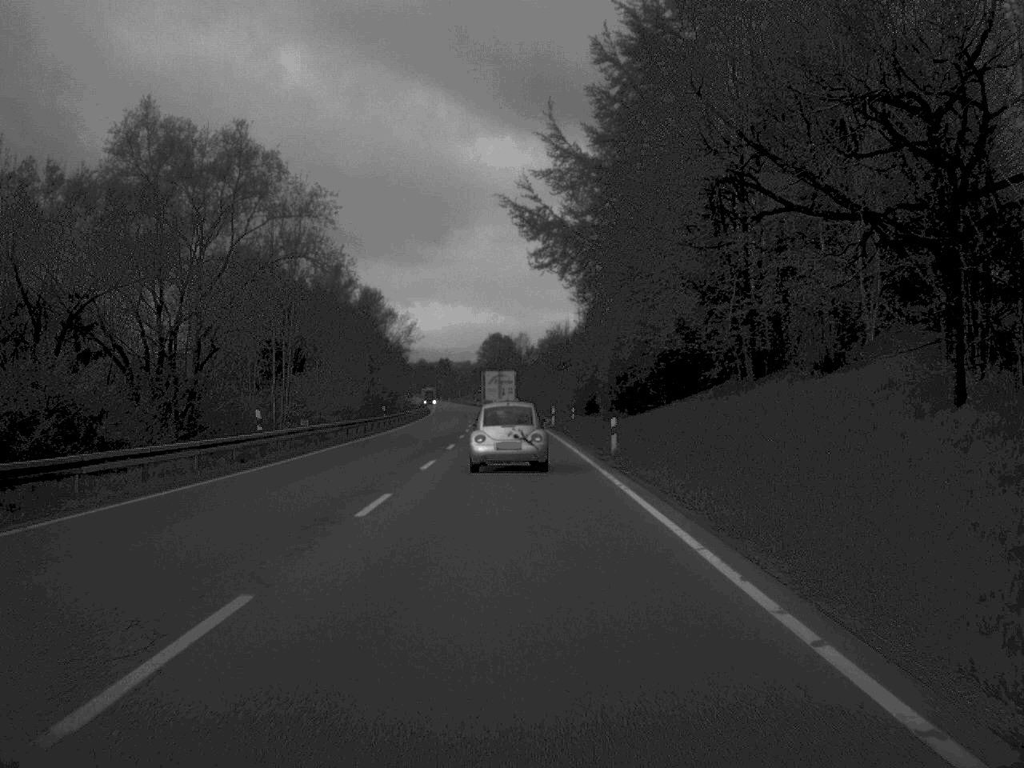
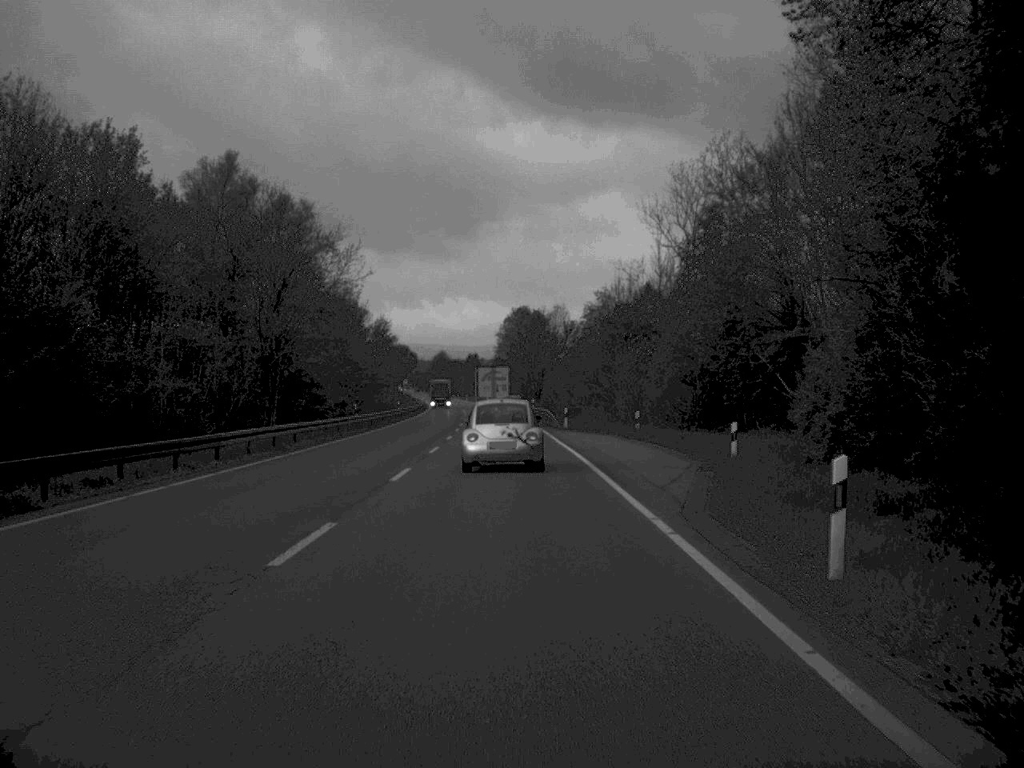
(-0.7, +64.2) m; -2°
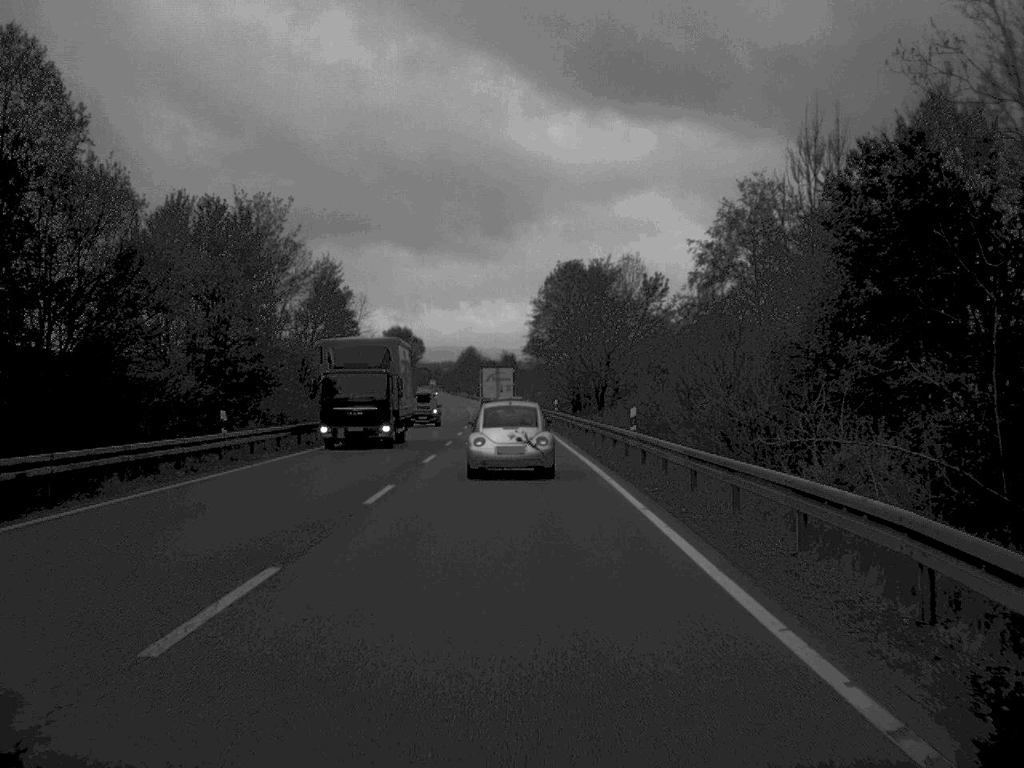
(-1.1, +63.6) m; -2°
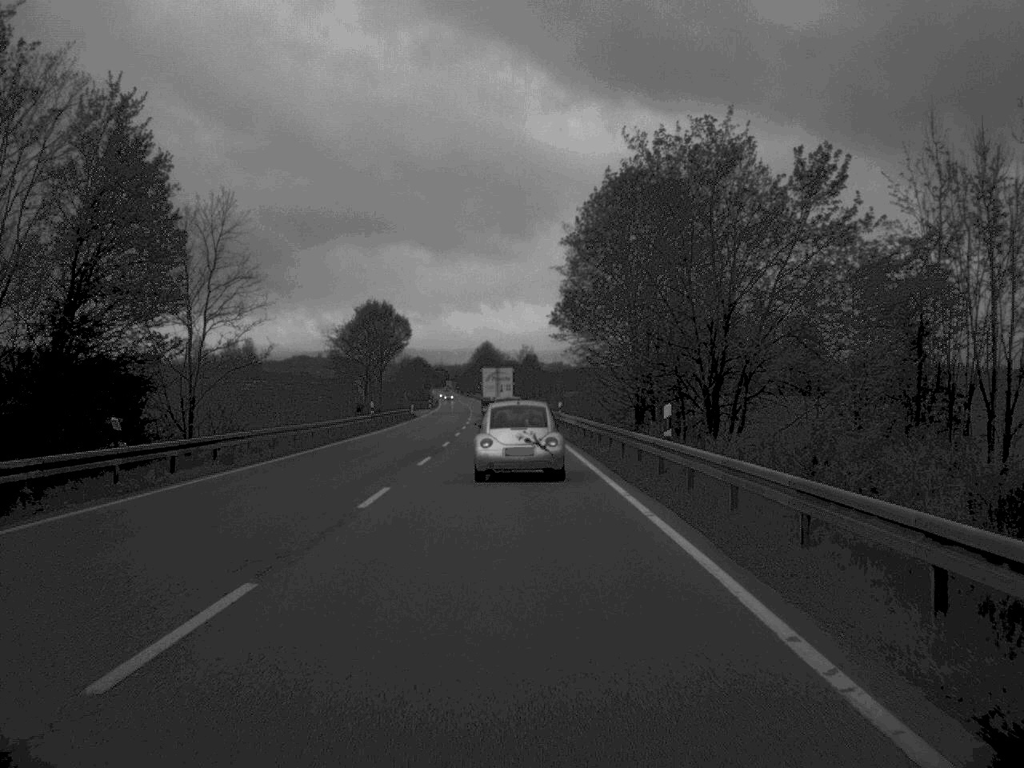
(-0.4, +47.7) m; -1°
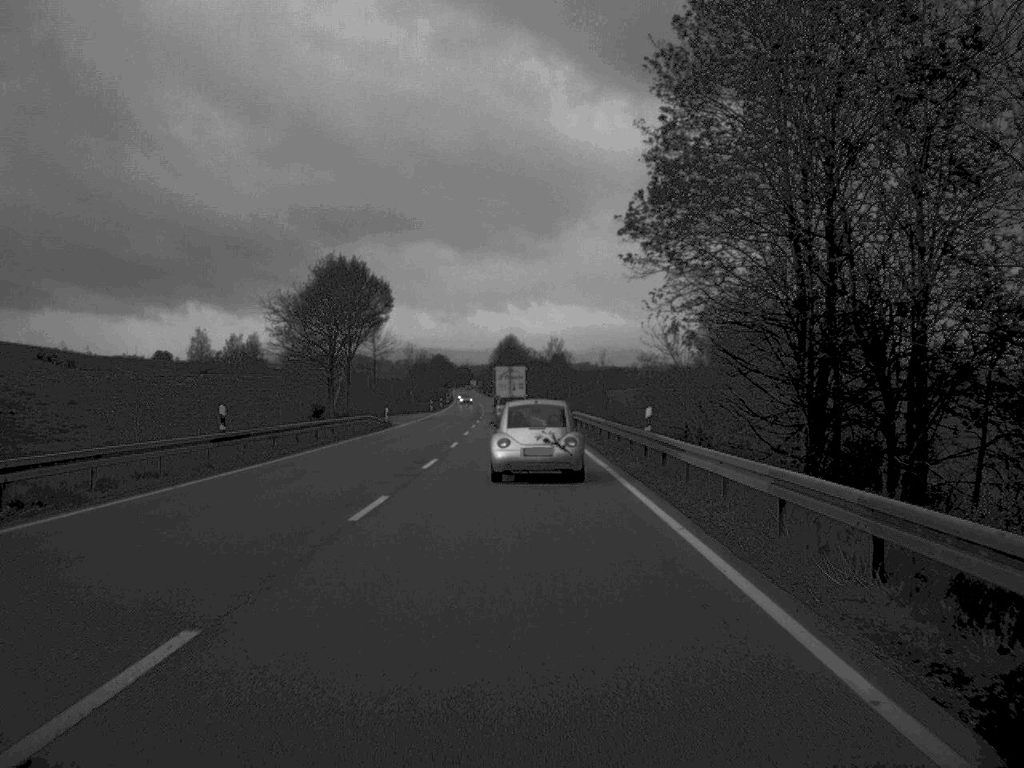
(-0.4, +37.5) m; -1°
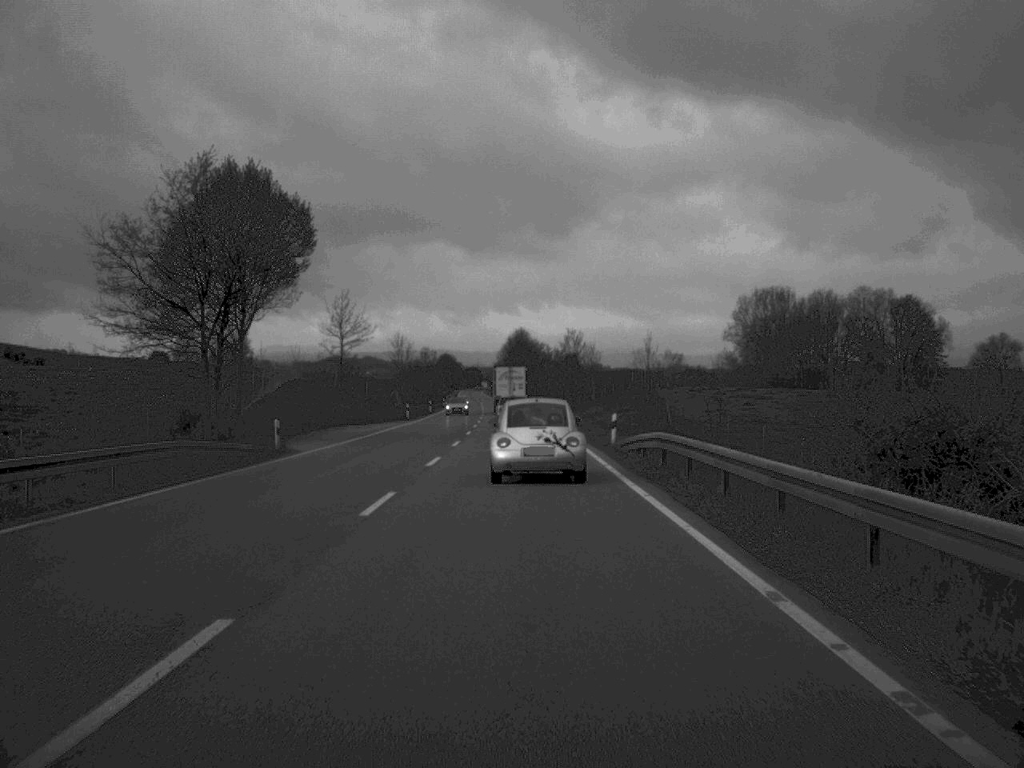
(-0.2, +34.8) m; -1°
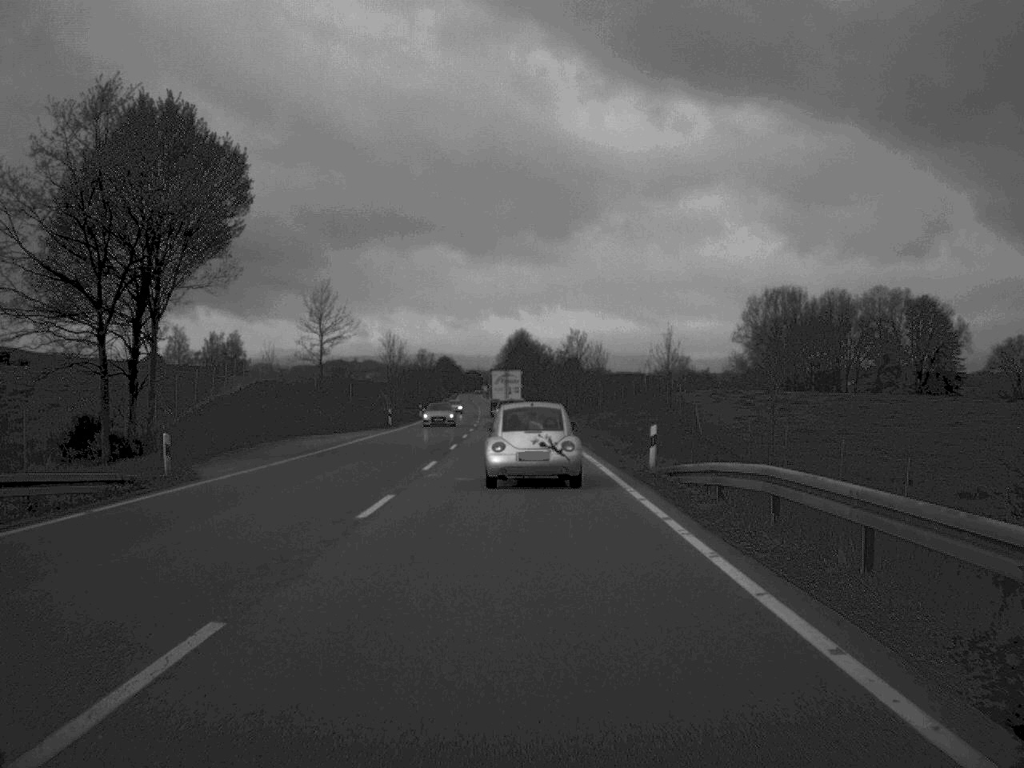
(0.0, +11.8) m; 0°
